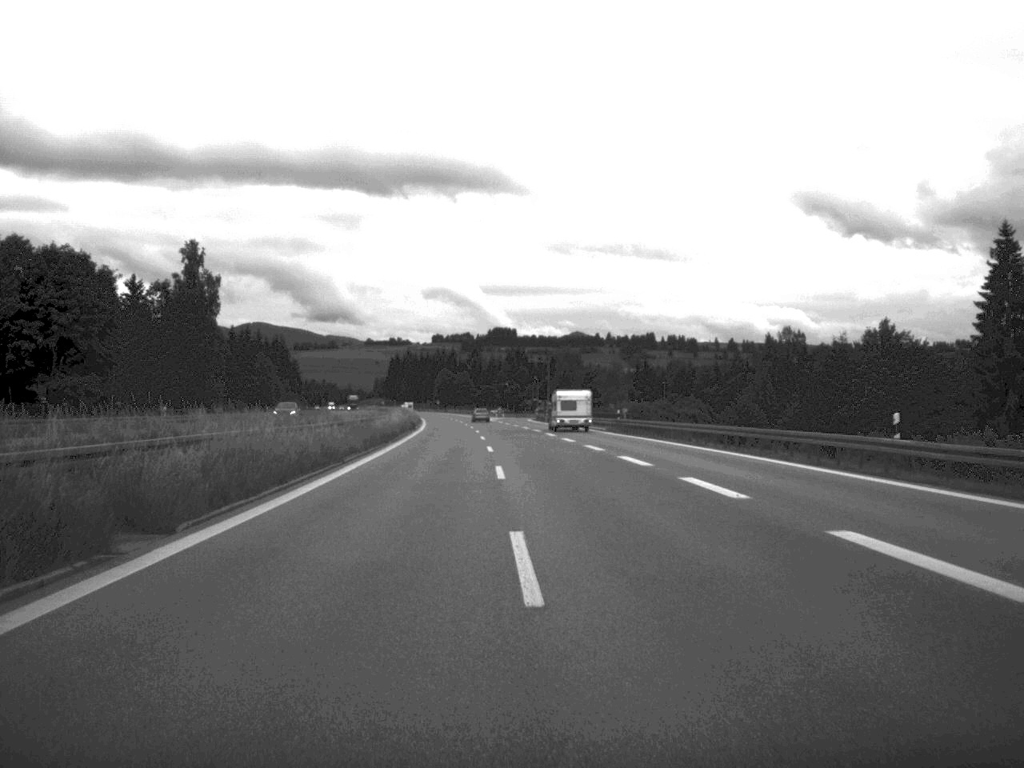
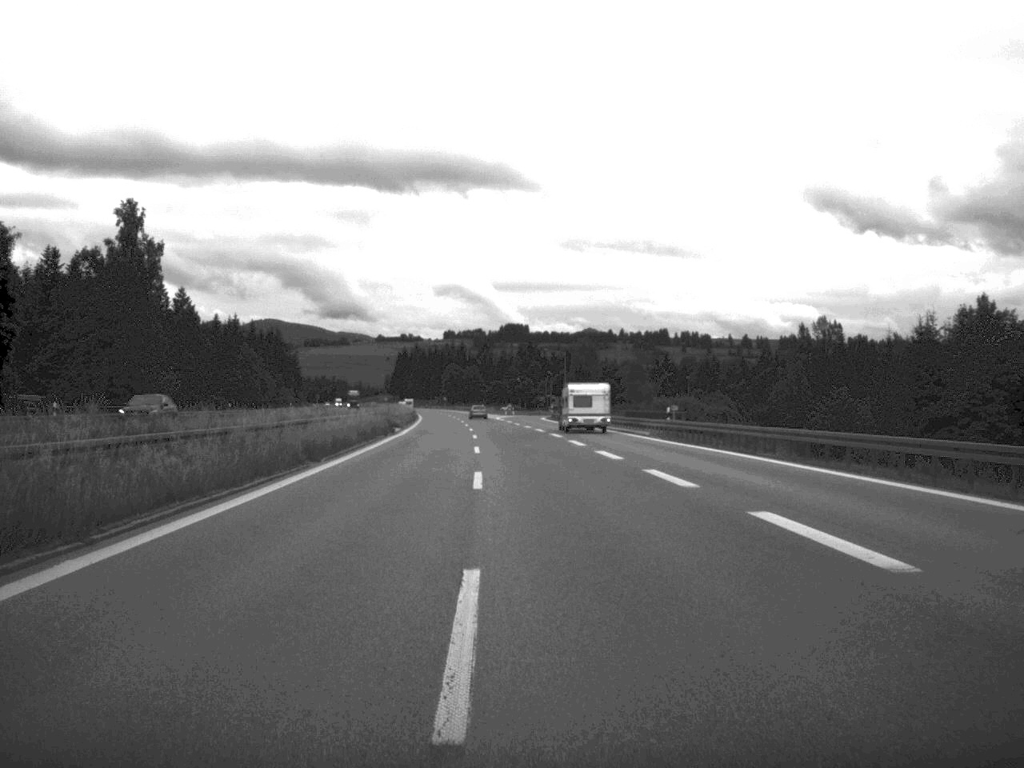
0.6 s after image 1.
(-0.1, +21.6) m; -1°
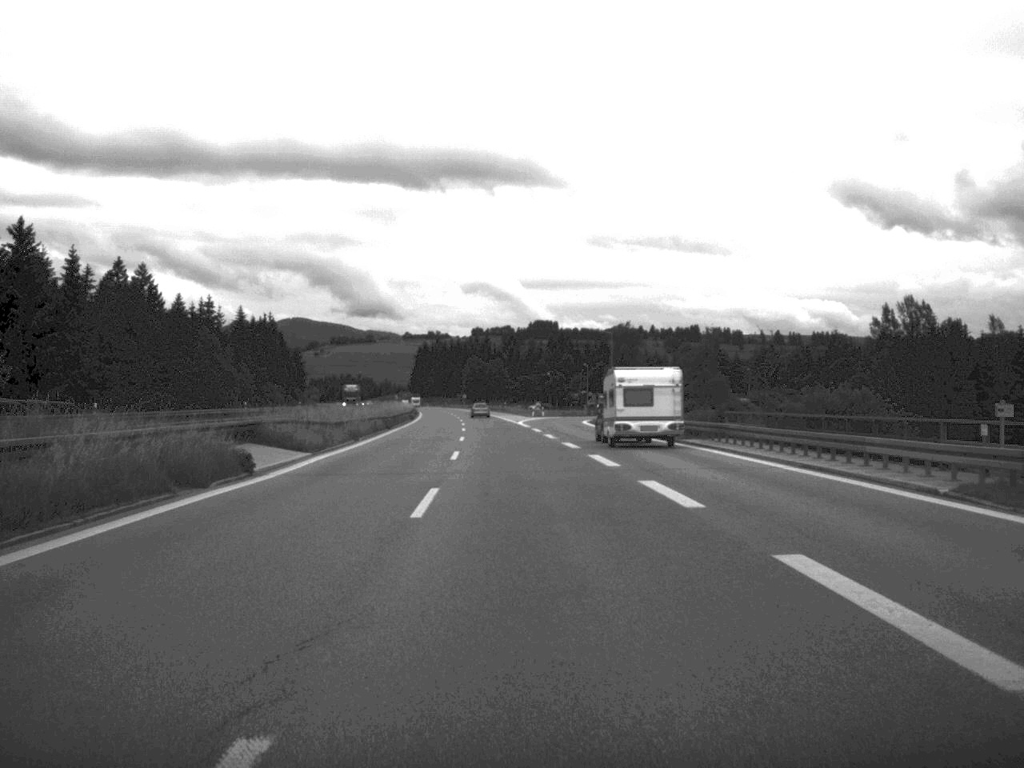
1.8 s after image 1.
(-0.4, +40.3) m; -1°
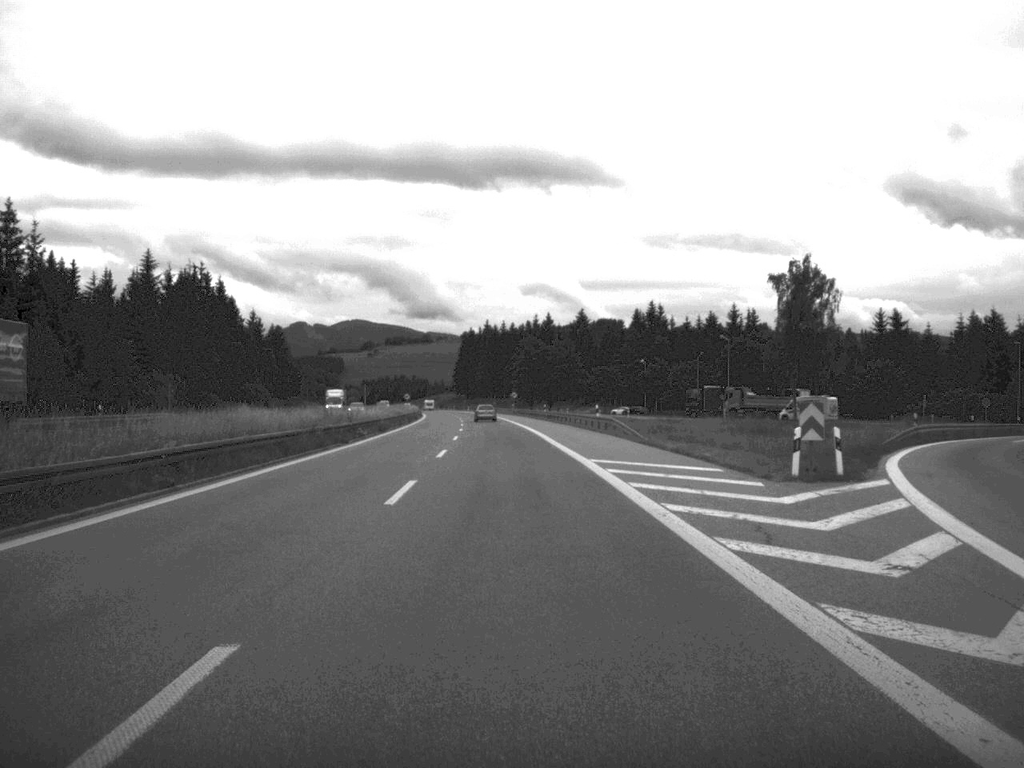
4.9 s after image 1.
(-3.2, +101.1) m; -3°
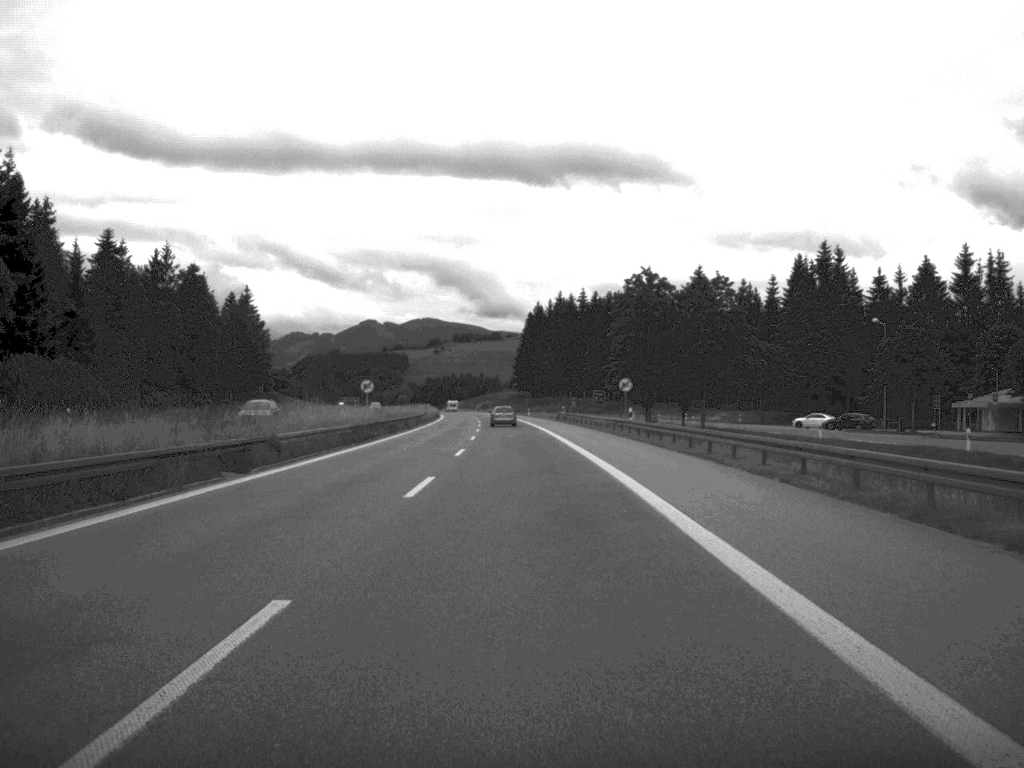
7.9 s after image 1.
(-3.2, +102.1) m; -3°
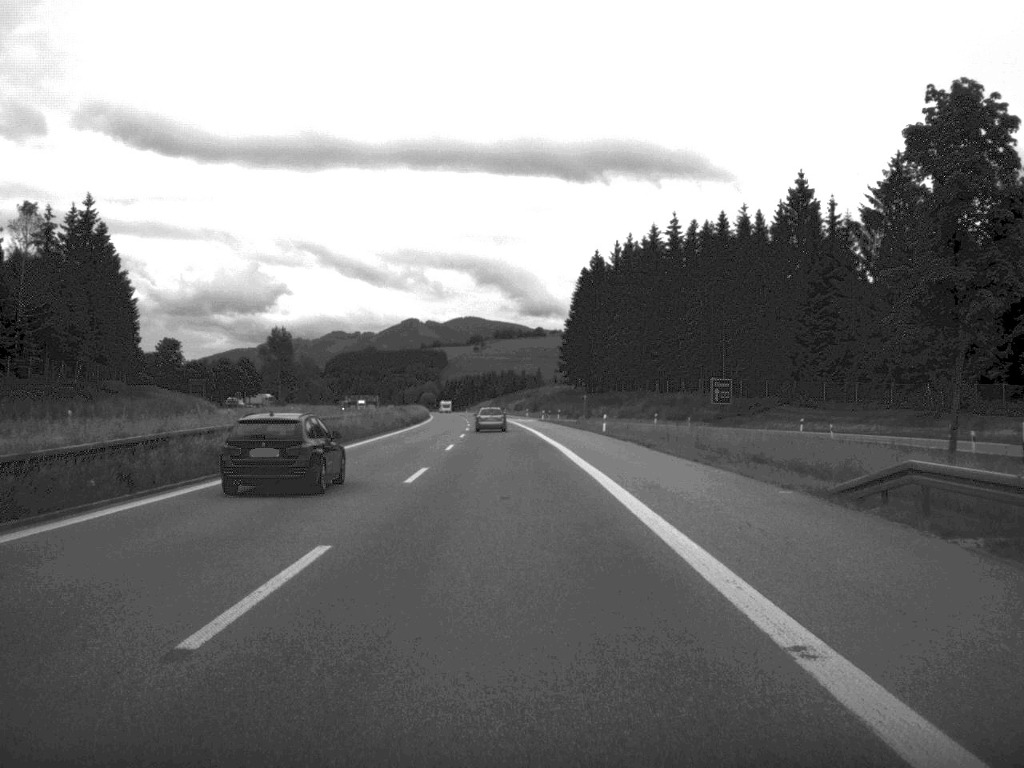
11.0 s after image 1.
(-1.5, +99.6) m; -2°
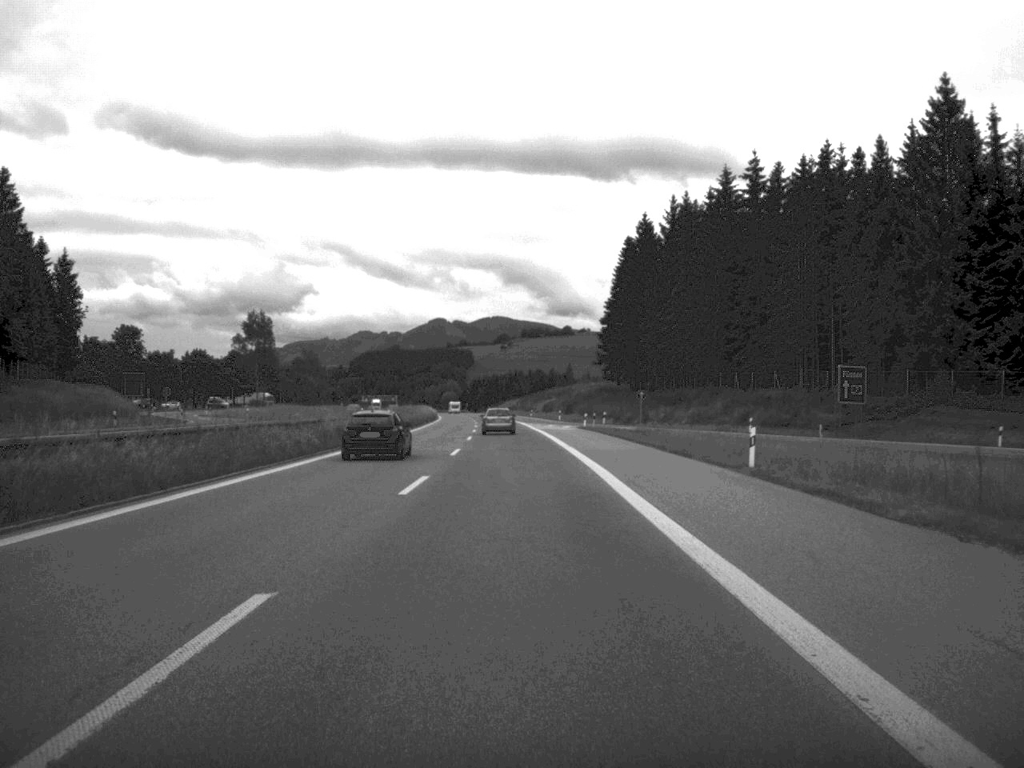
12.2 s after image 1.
(-0.5, +38.6) m; -1°
